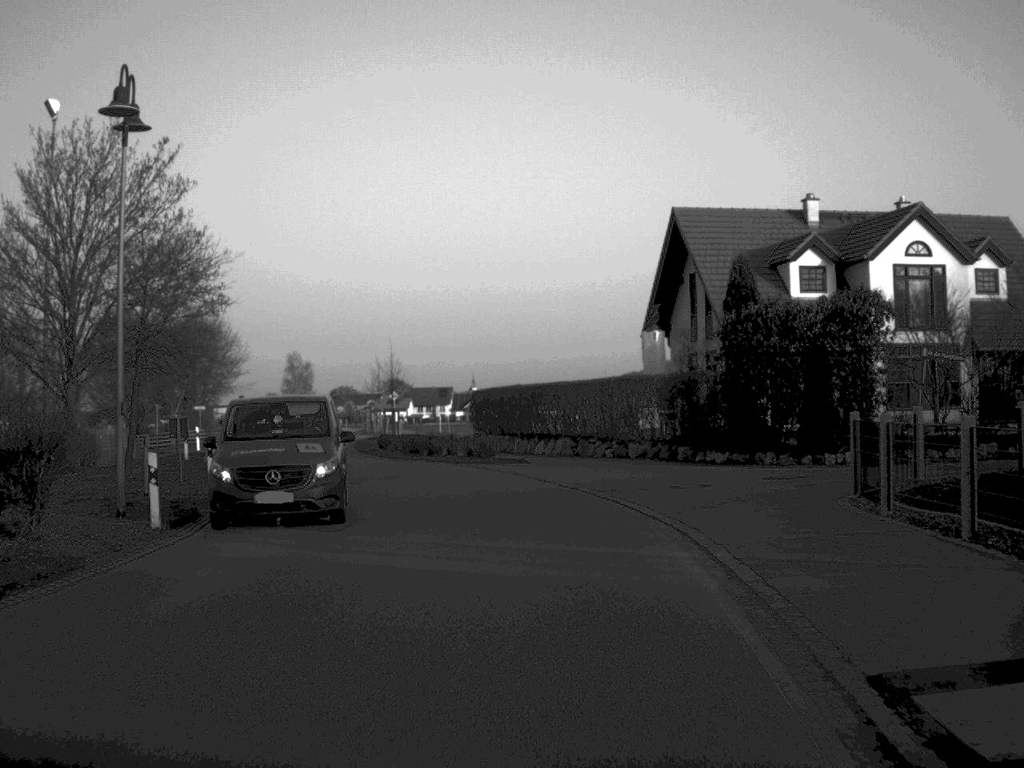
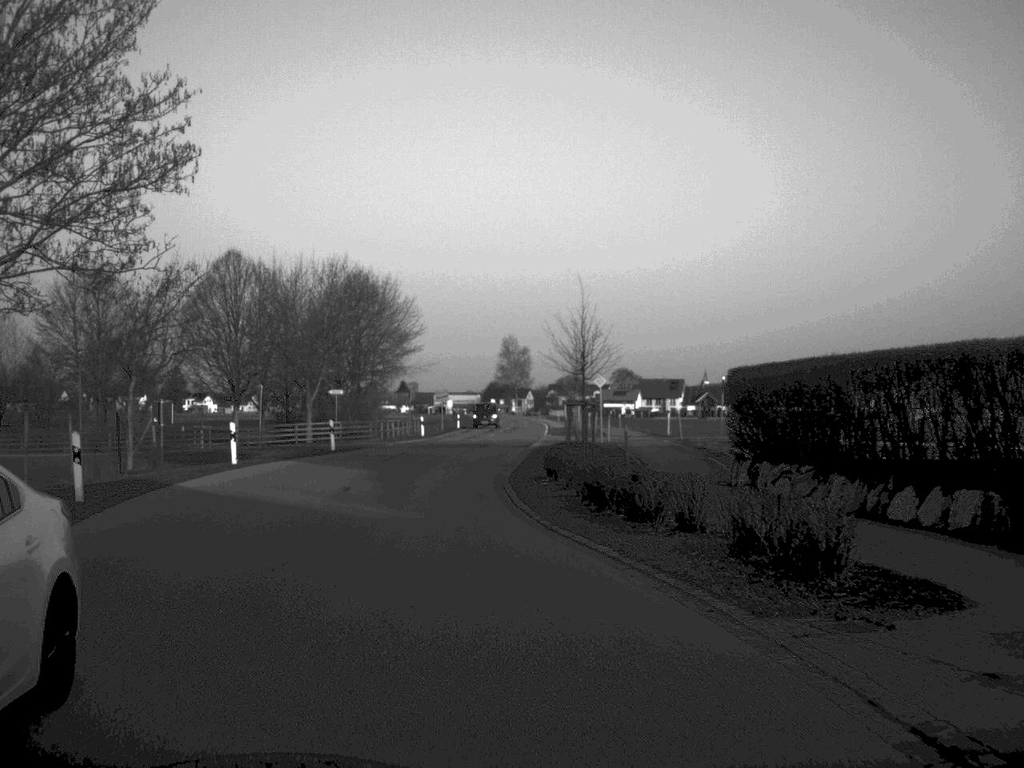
(-1.4, +24.6) m; -11°
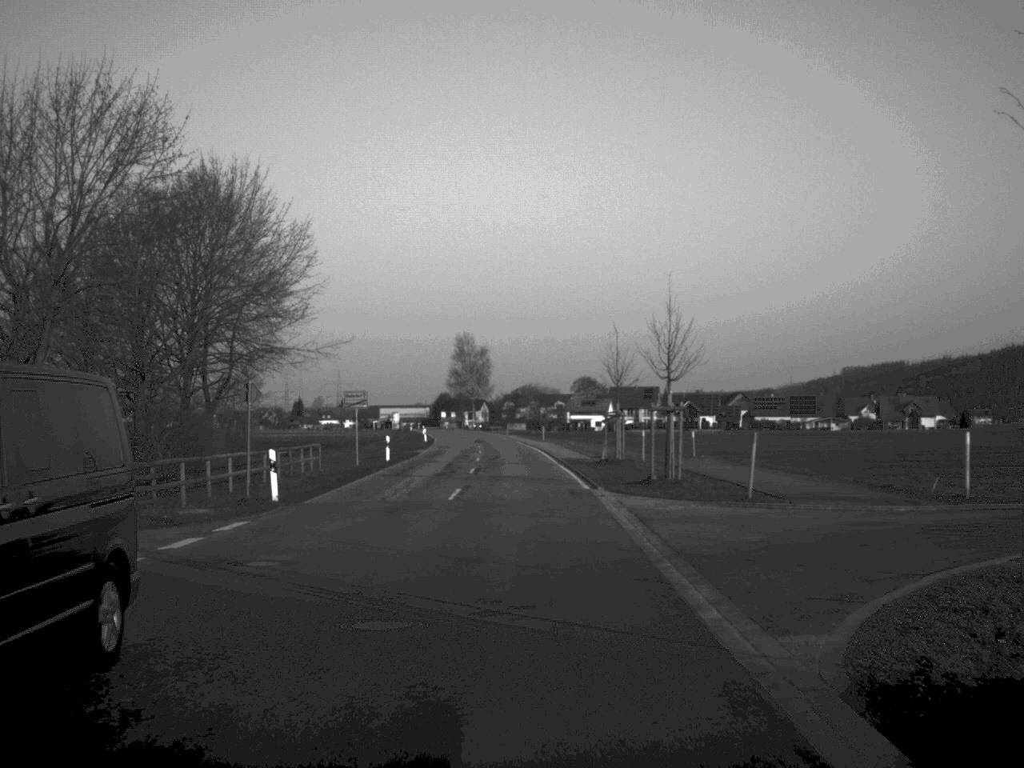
(-1.0, +42.8) m; +3°
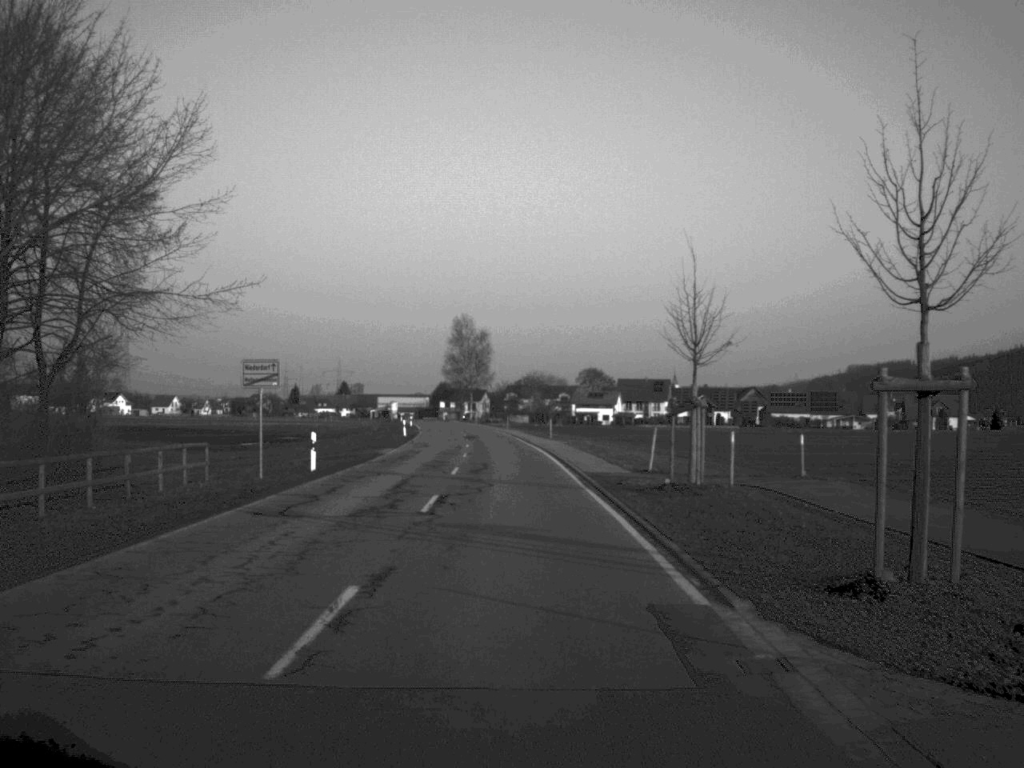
(0.0, +18.4) m; 0°
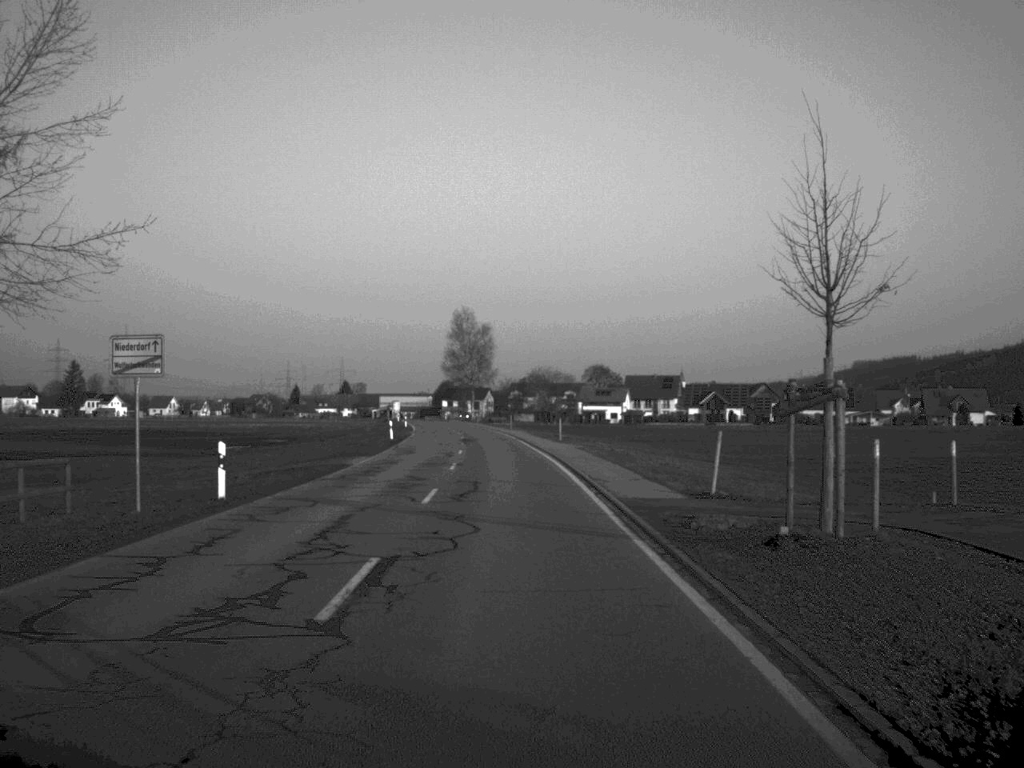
(0.0, +10.3) m; 0°
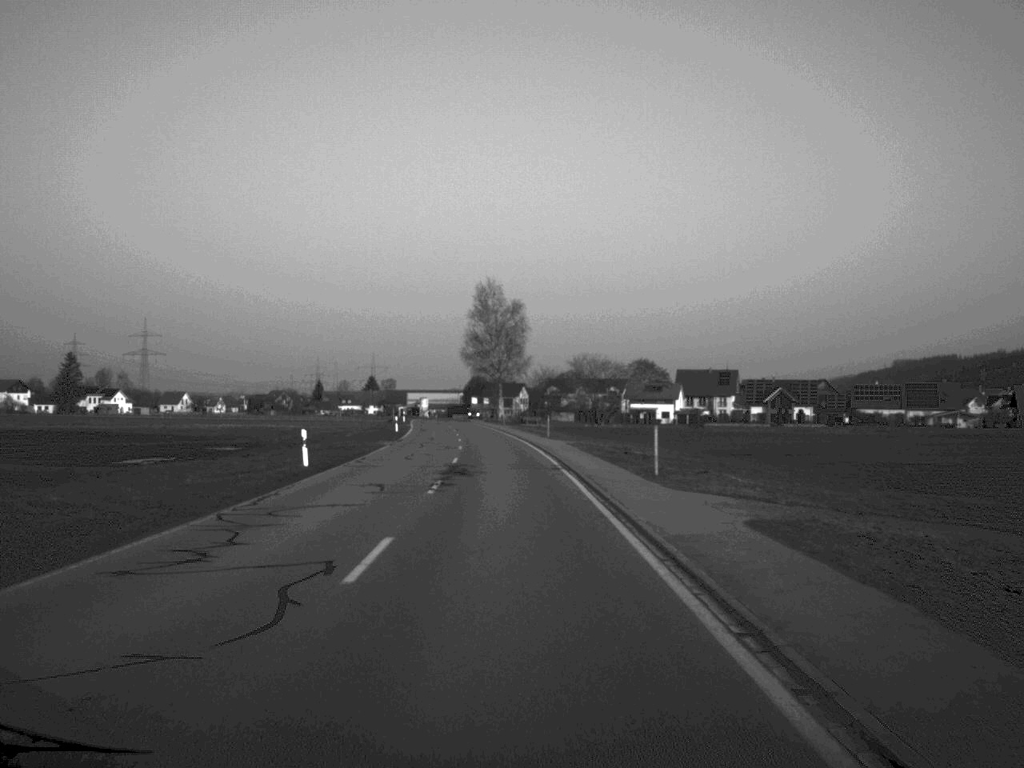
(-0.4, +34.3) m; -2°
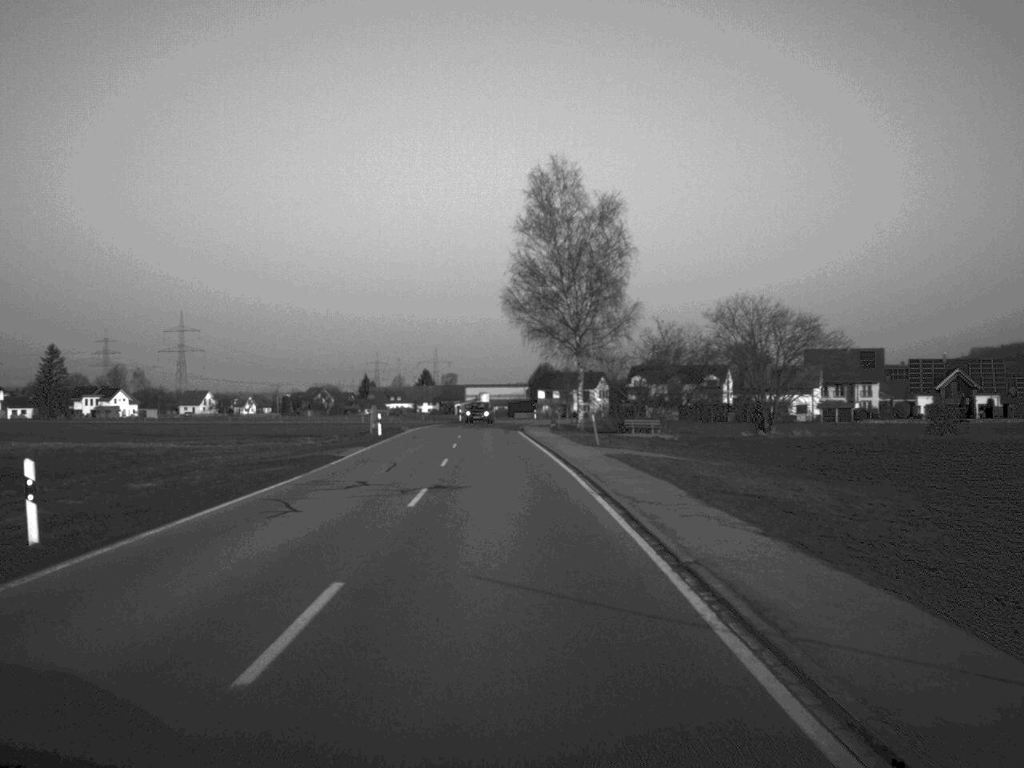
(-1.7, +64.7) m; -3°
